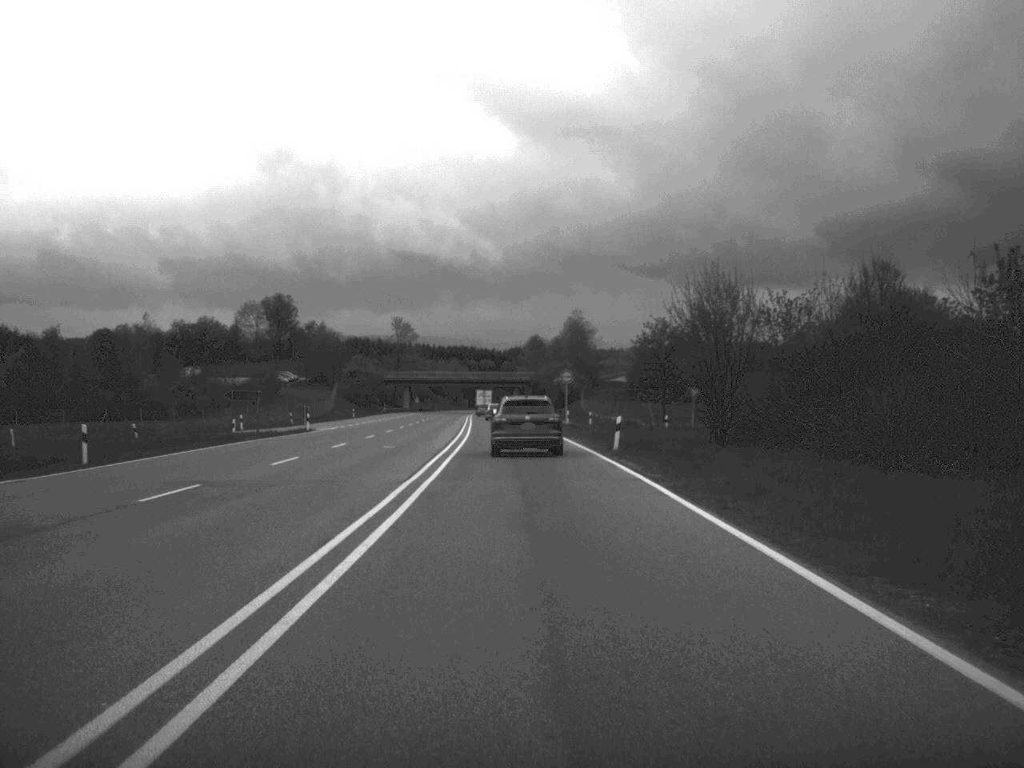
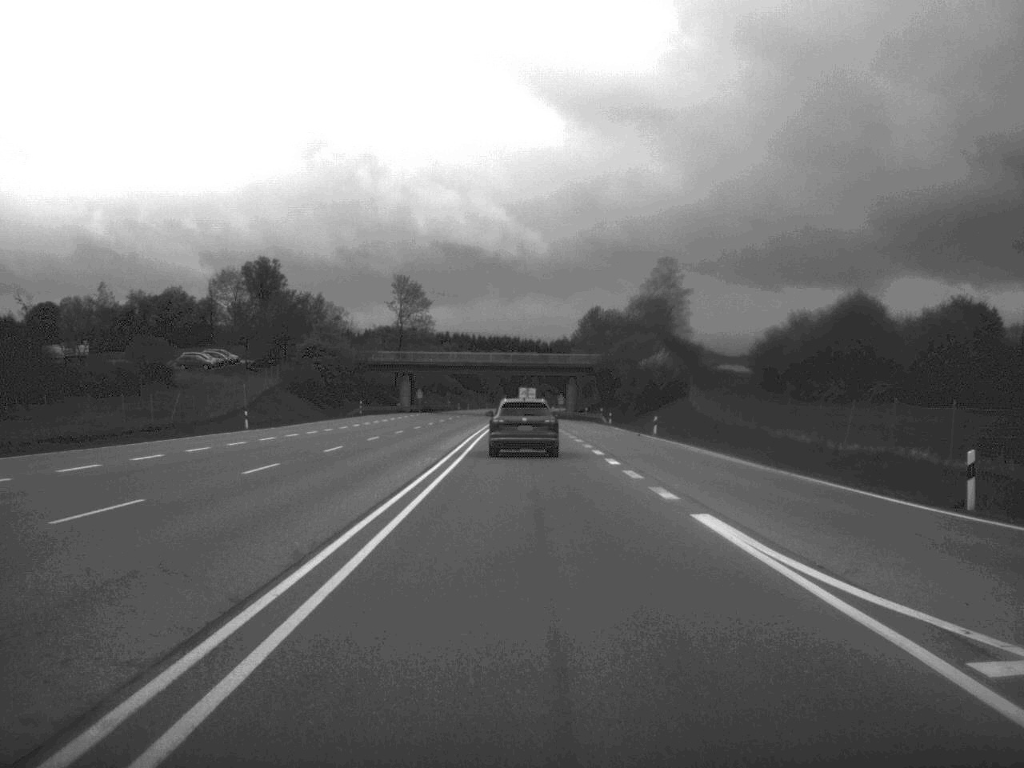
(-1.7, +75.7) m; -2°
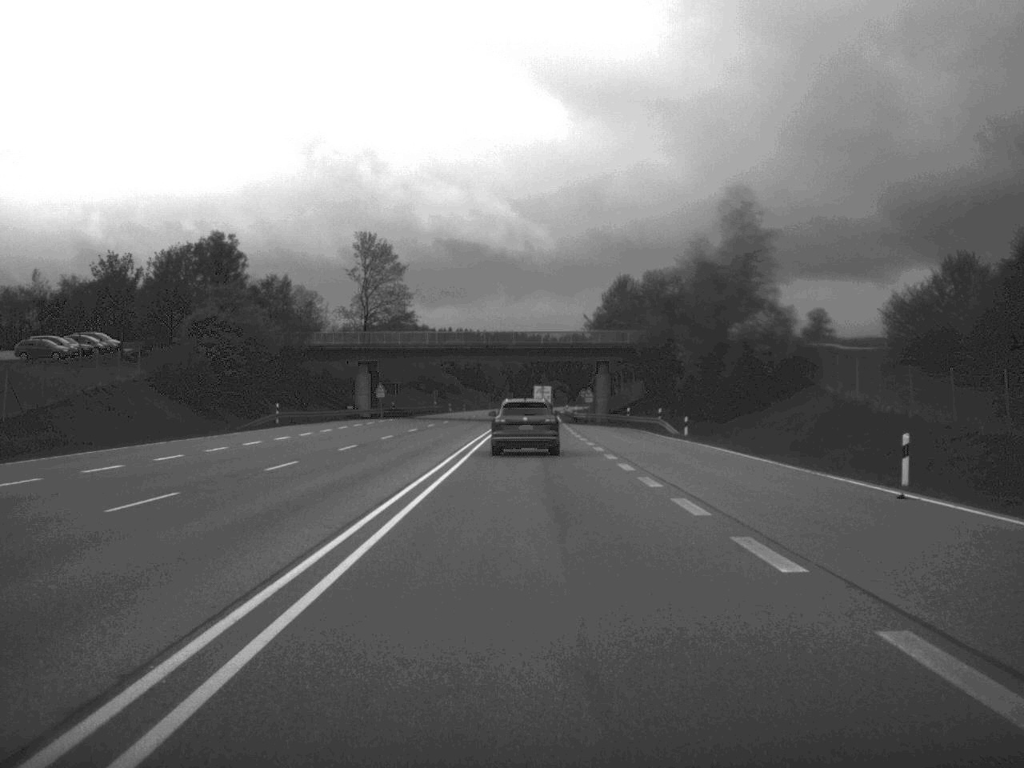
(-0.2, +44.8) m; 0°
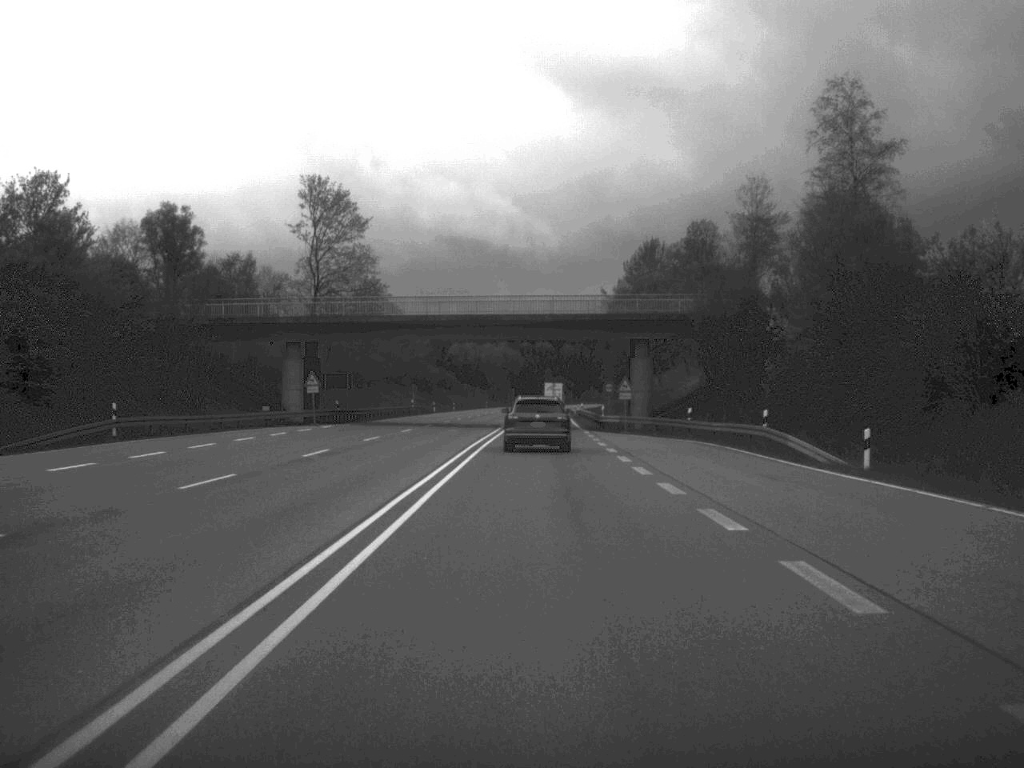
(-0.1, +31.8) m; 0°
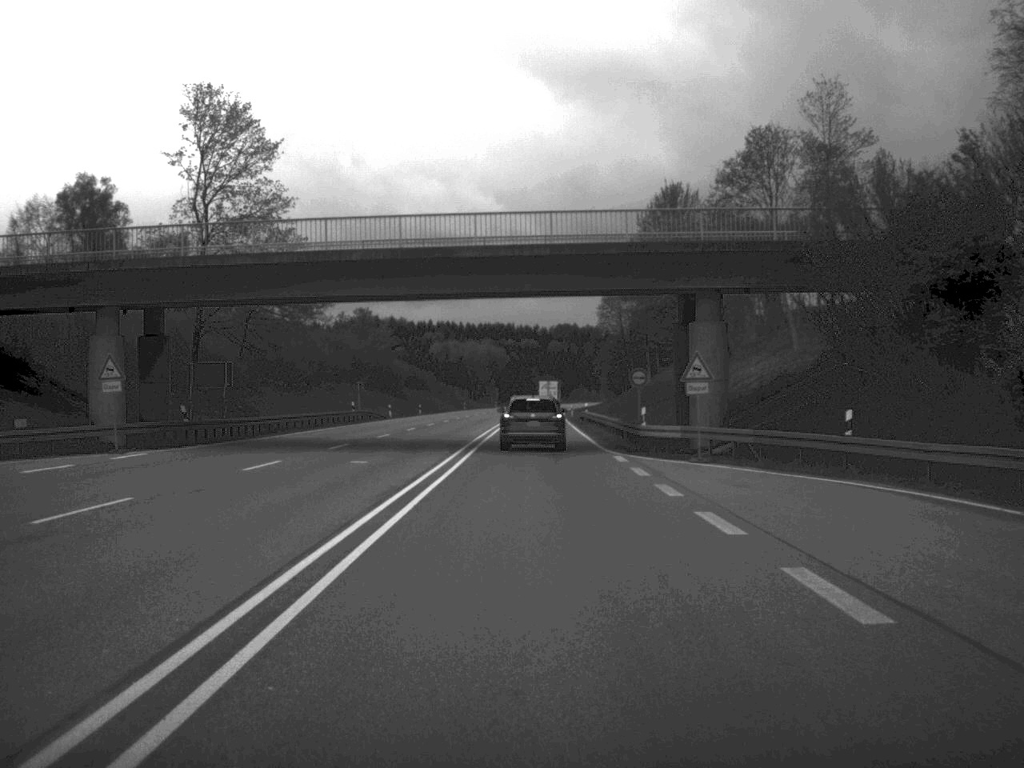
(+0.2, +30.0) m; +1°
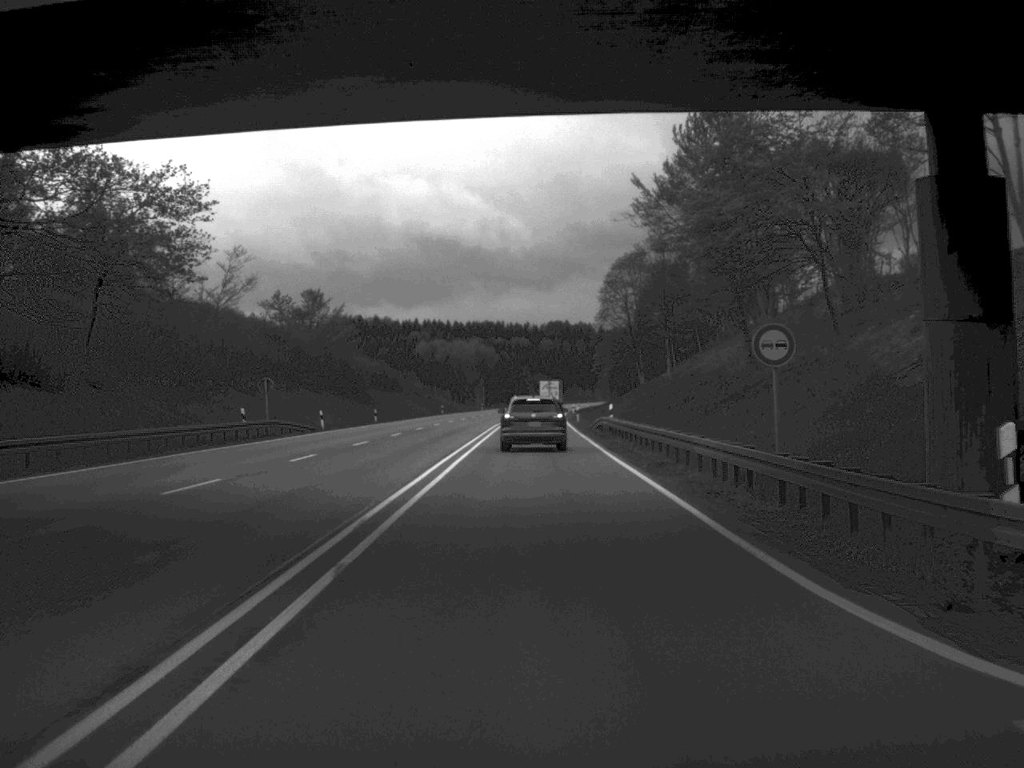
(0.0, +29.4) m; 0°
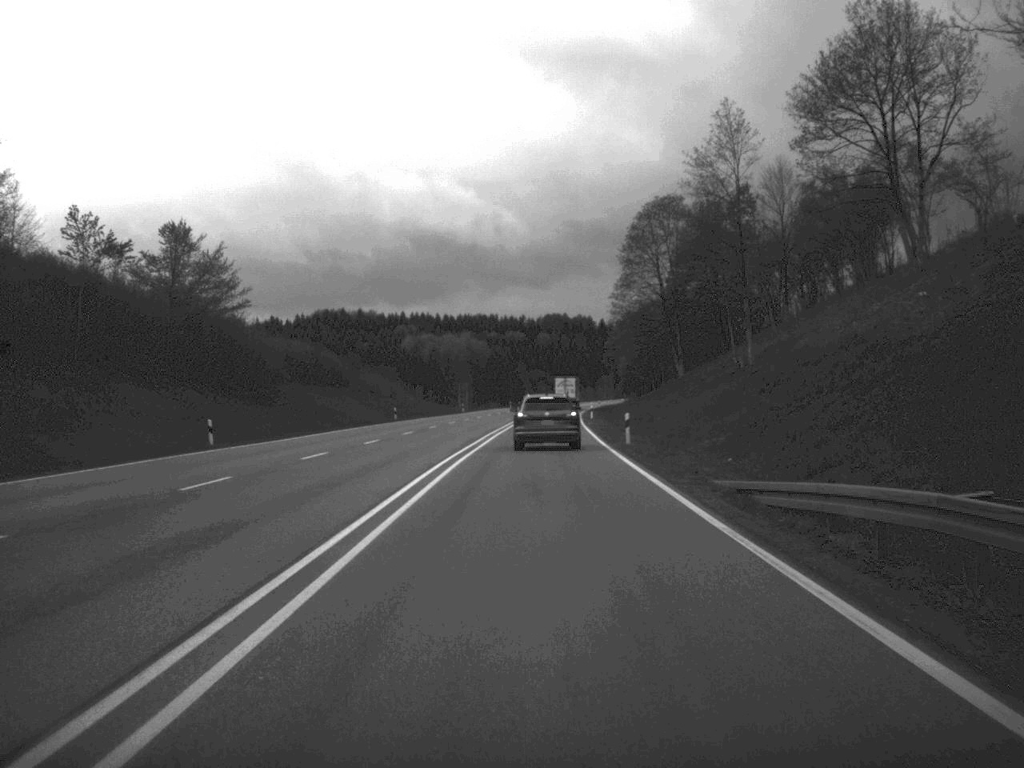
(0.0, +46.1) m; 0°
